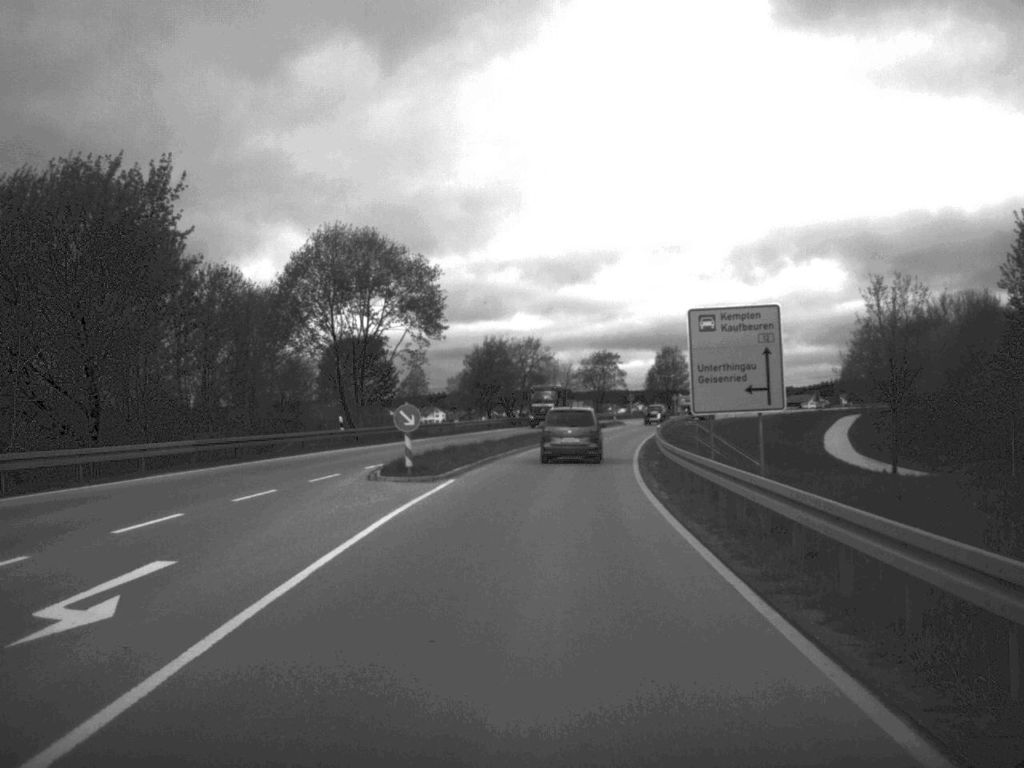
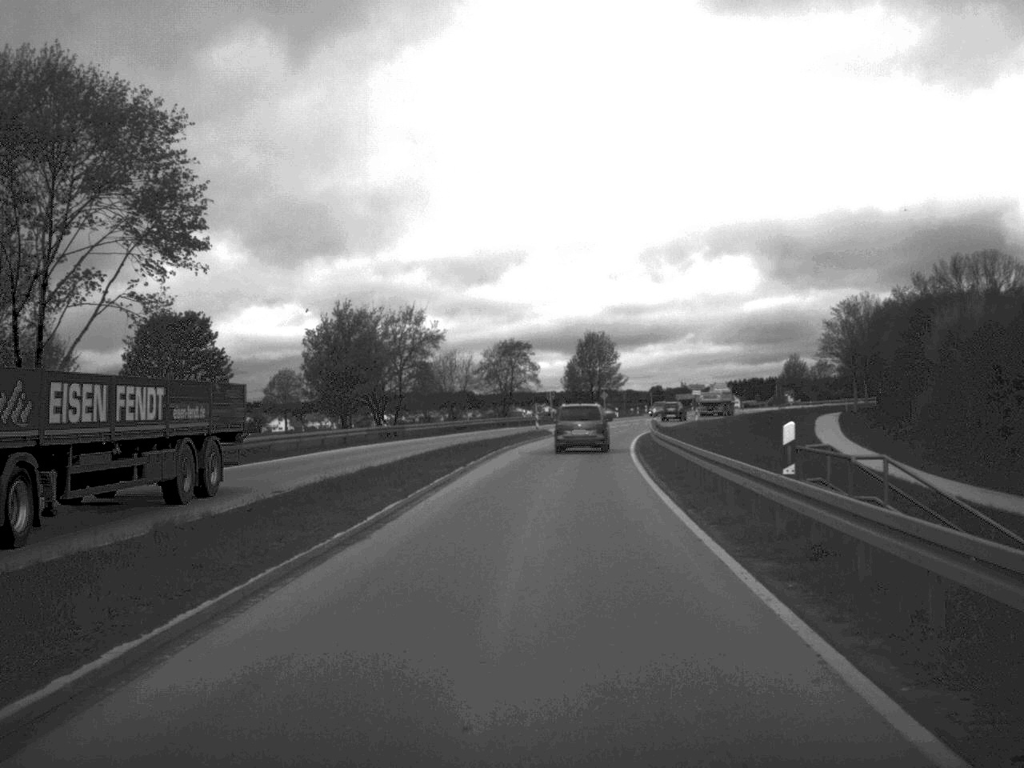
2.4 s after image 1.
(+1.4, +37.8) m; +4°
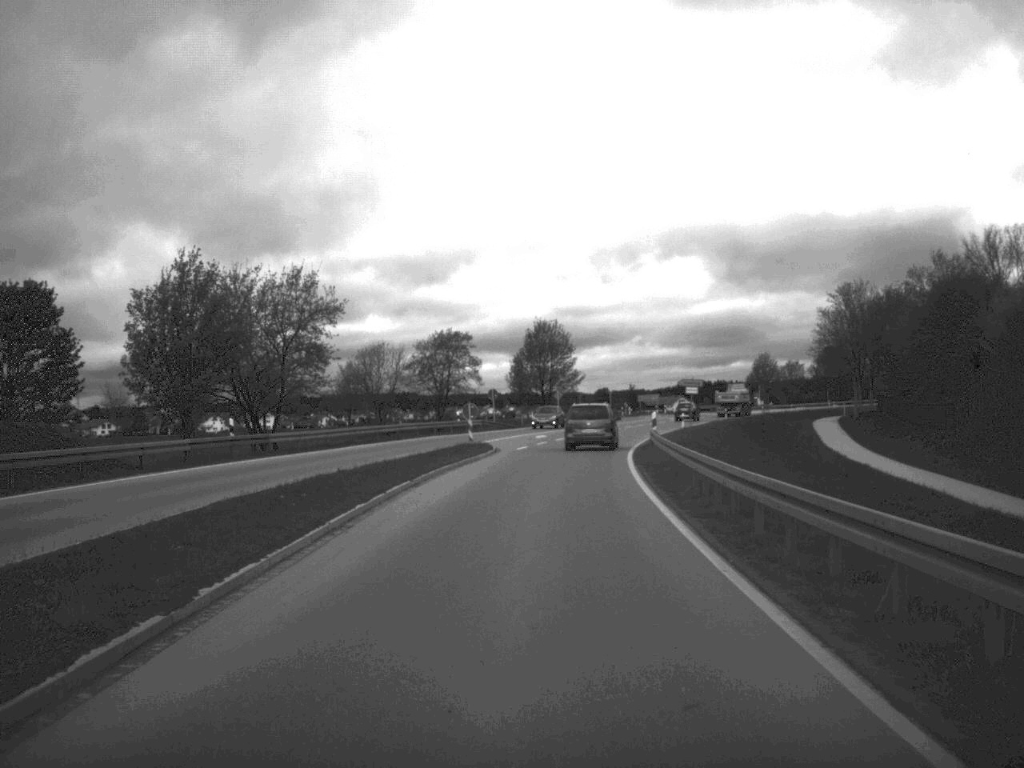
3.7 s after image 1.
(+0.5, +23.0) m; +2°
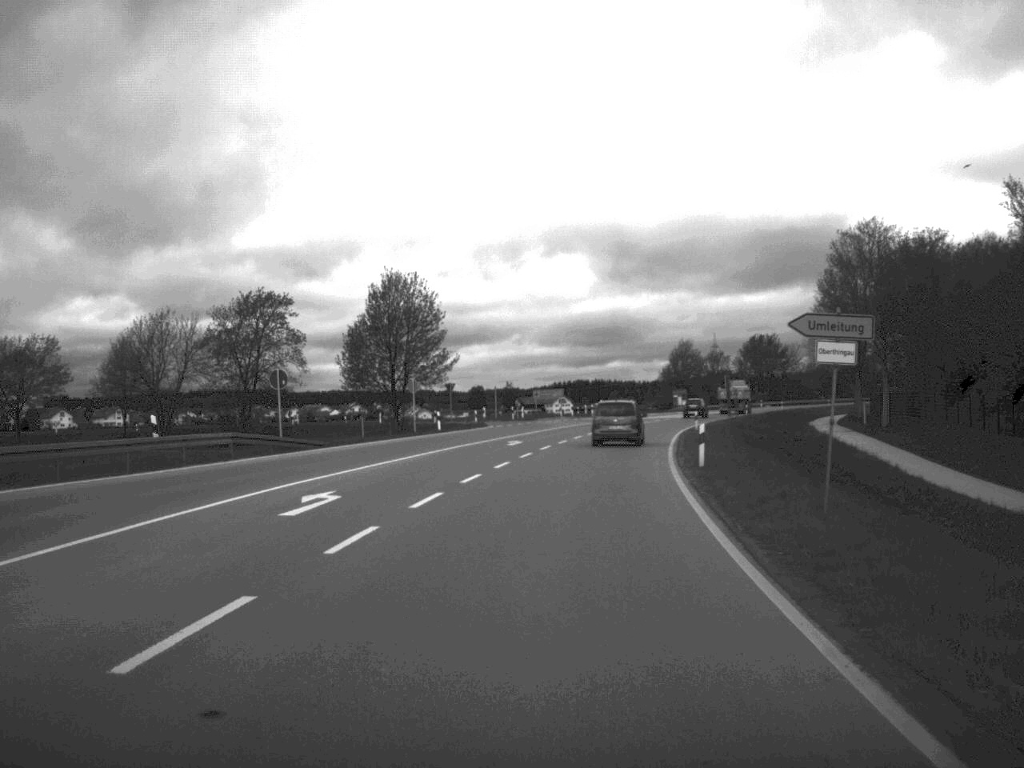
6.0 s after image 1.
(+1.9, +44.9) m; +6°
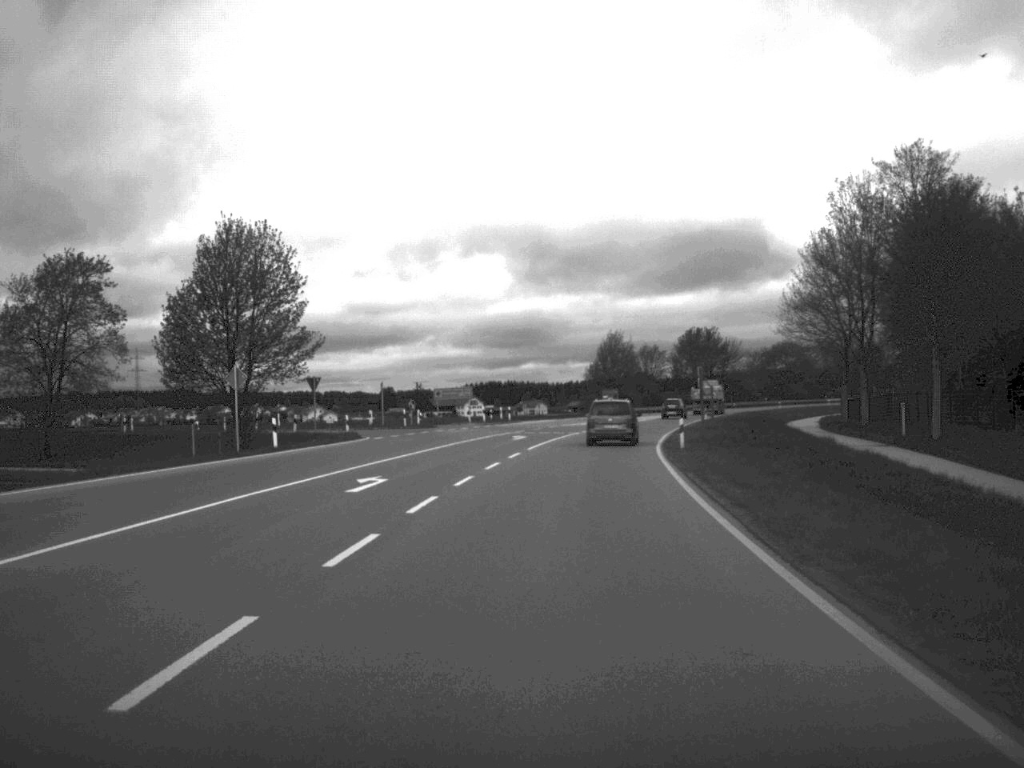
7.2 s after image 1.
(+0.8, +24.4) m; +4°
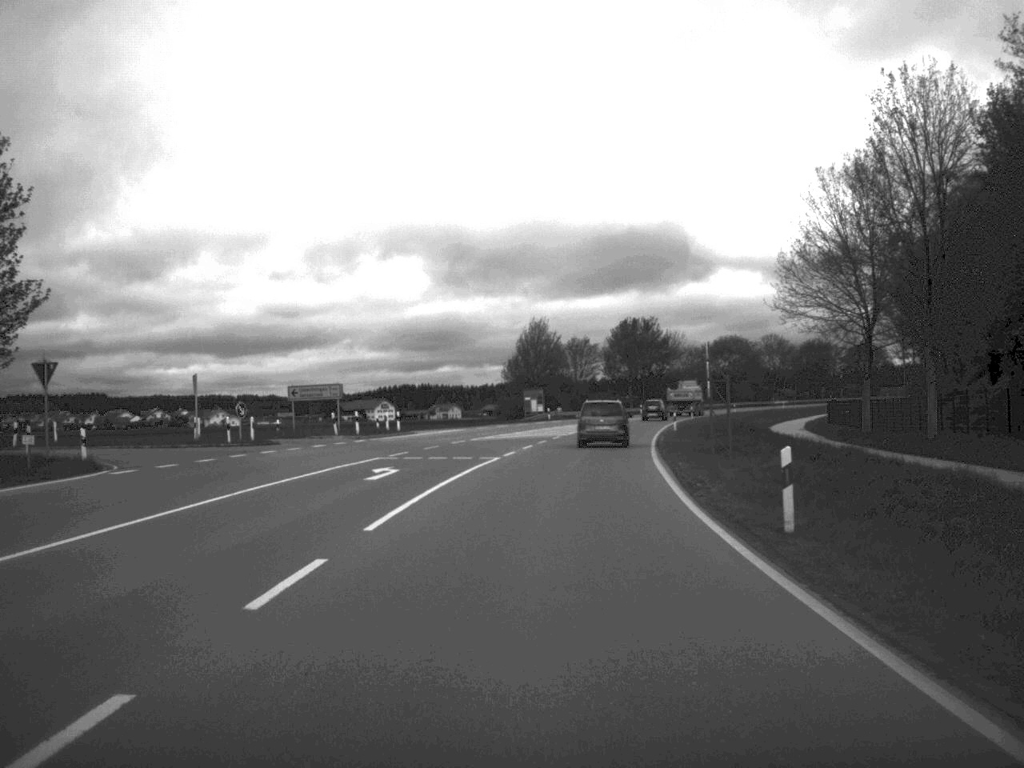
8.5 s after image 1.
(+0.9, +26.2) m; +4°
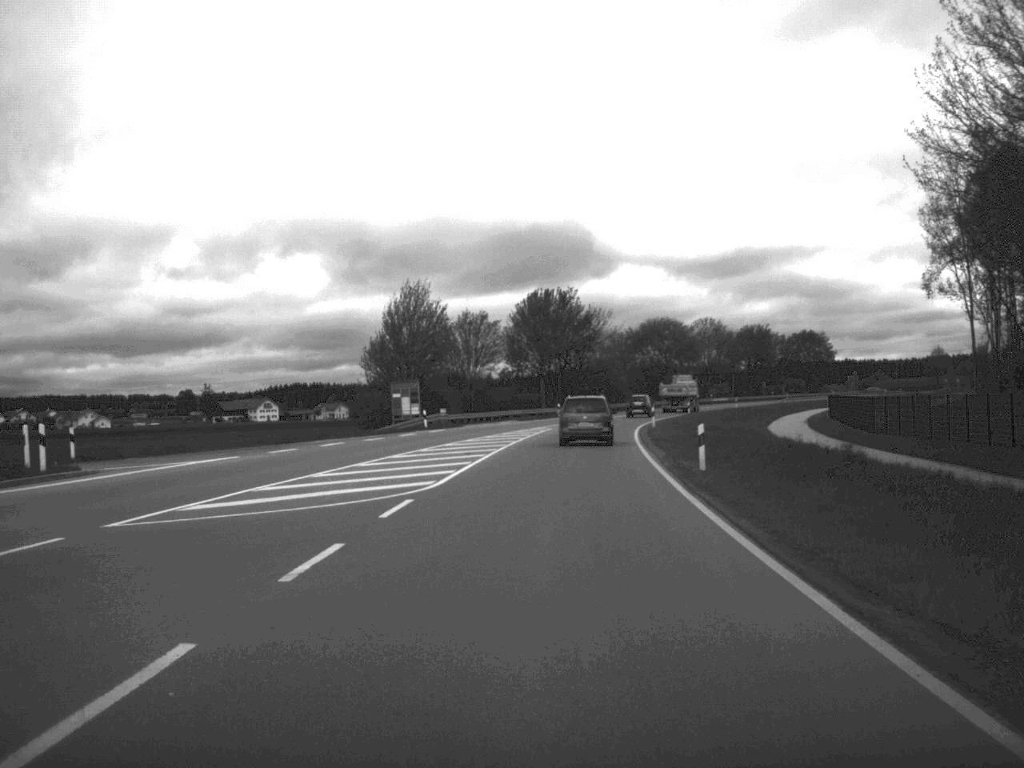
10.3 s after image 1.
(+1.5, +37.7) m; +5°
